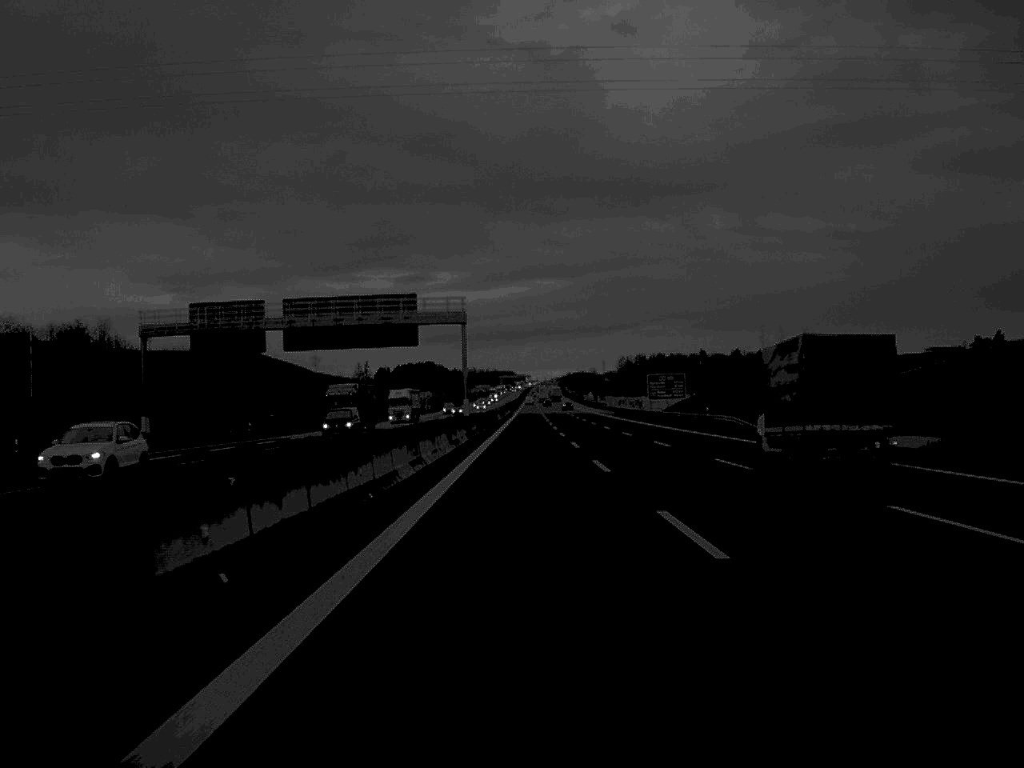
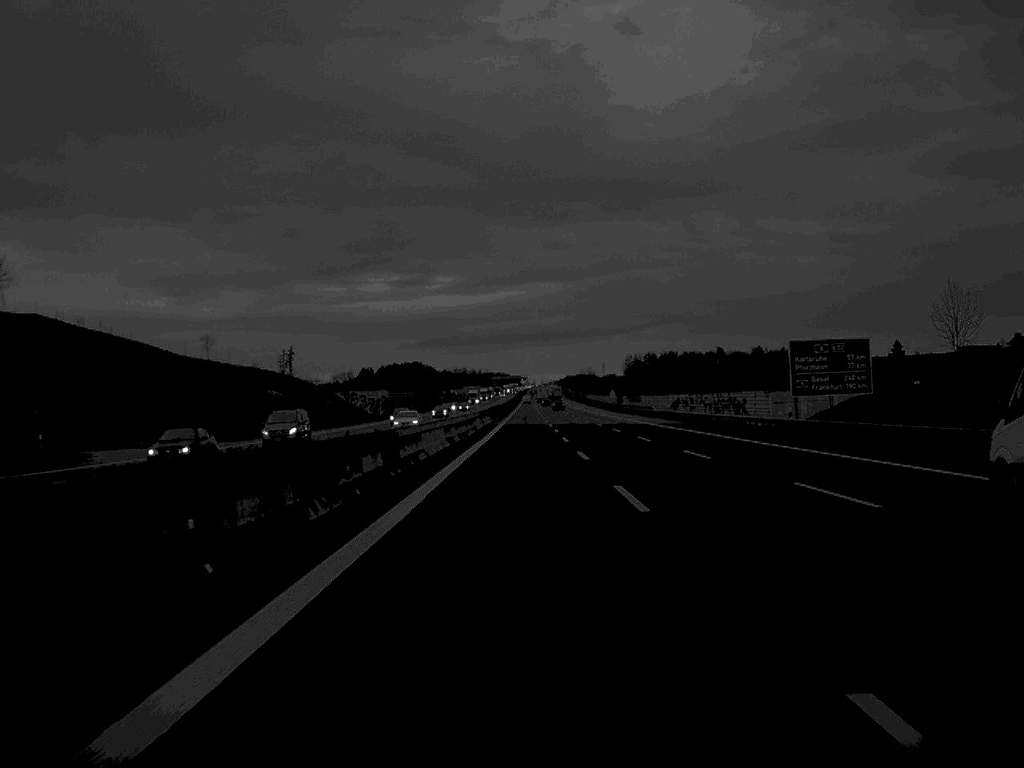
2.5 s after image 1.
(+0.1, +83.8) m; 0°
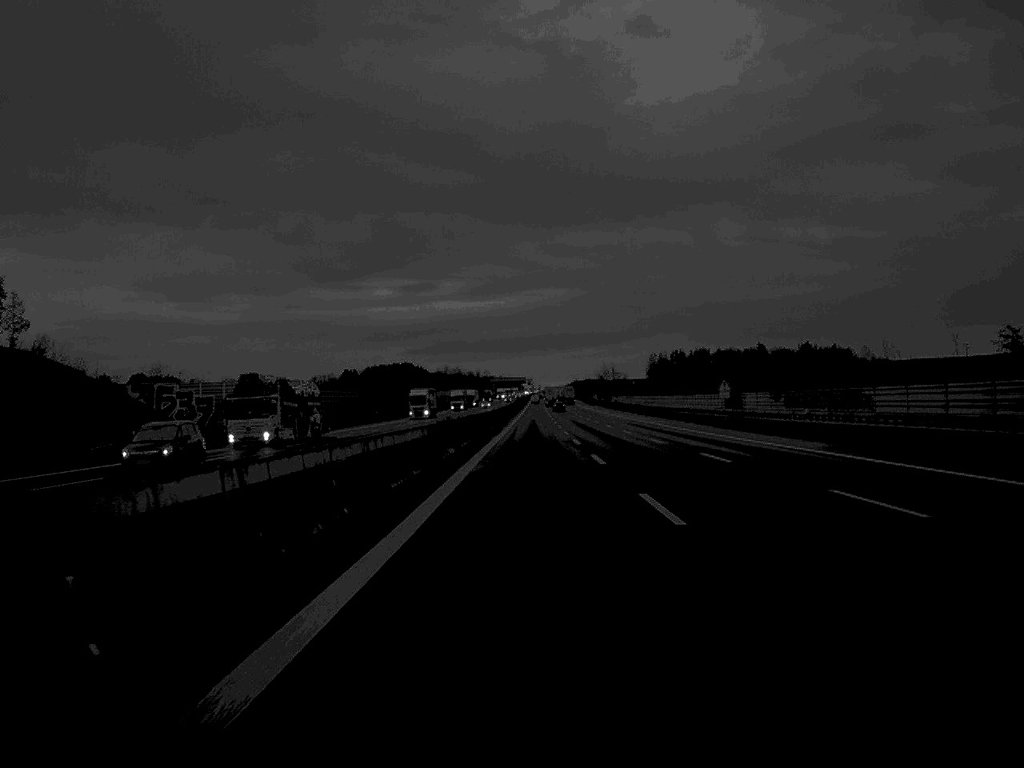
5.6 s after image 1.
(-0.3, +109.2) m; 0°
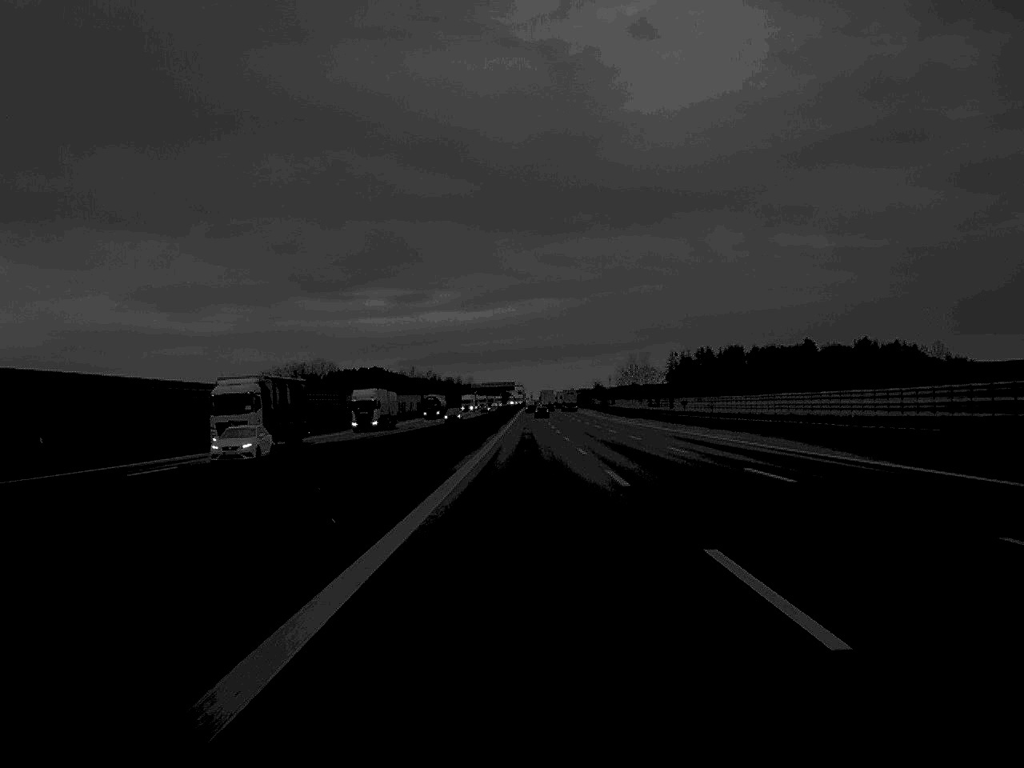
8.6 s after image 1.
(+0.6, +117.0) m; 0°
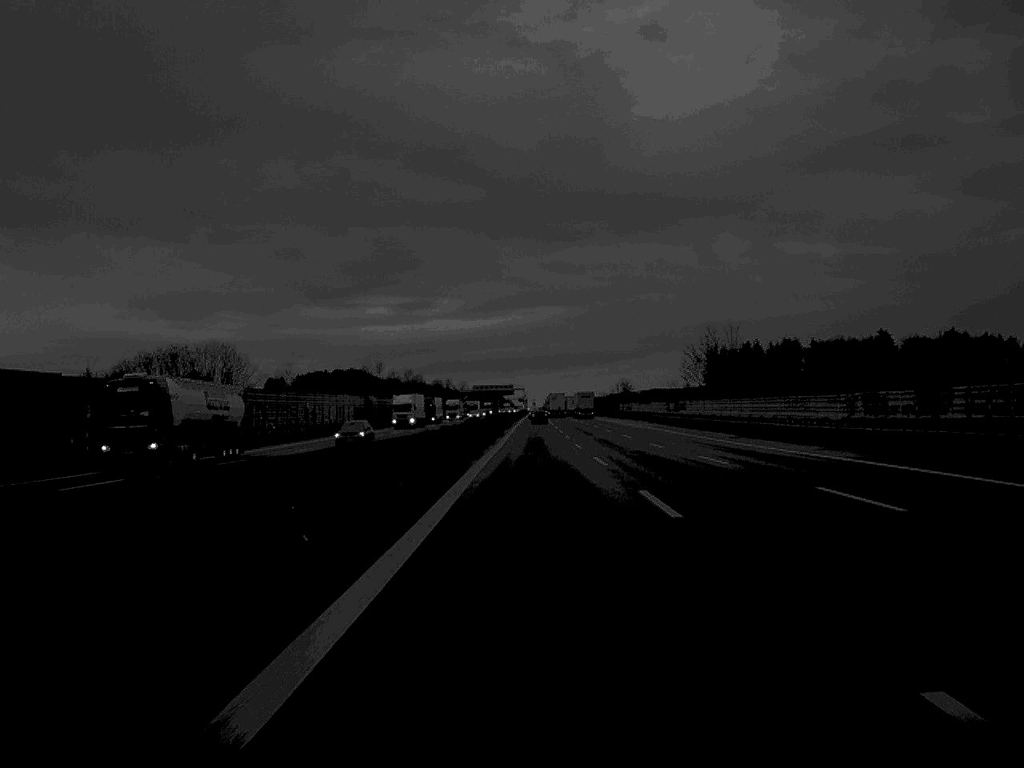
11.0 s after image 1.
(-0.1, +97.1) m; 0°
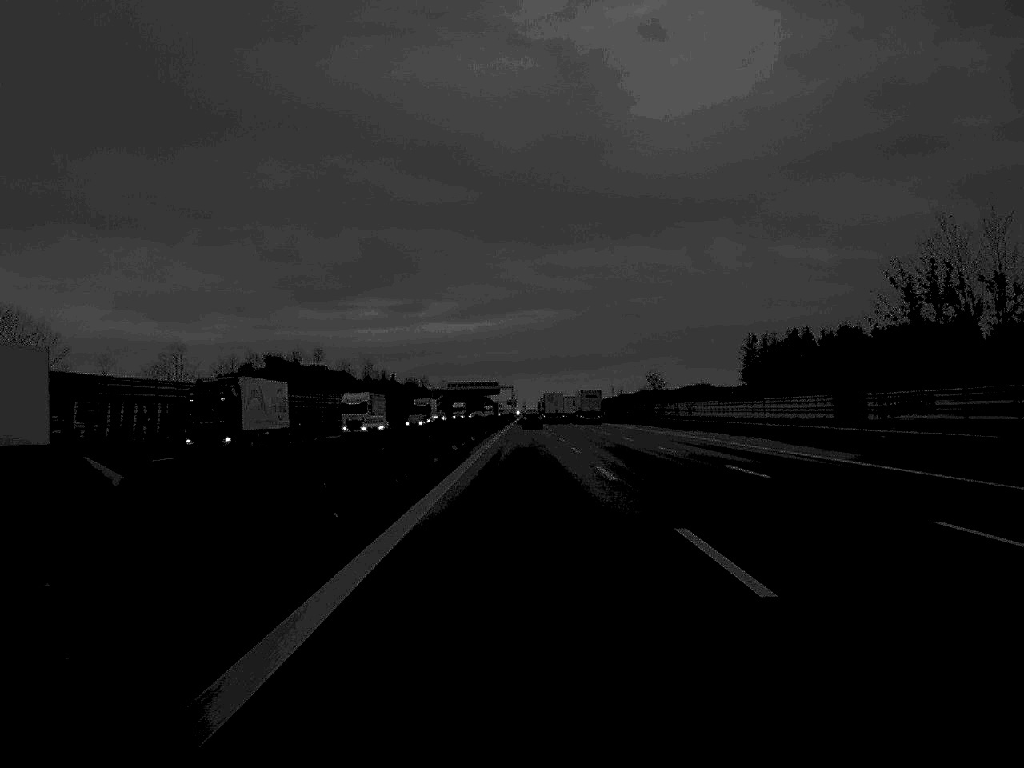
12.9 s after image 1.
(+0.4, +80.2) m; 0°
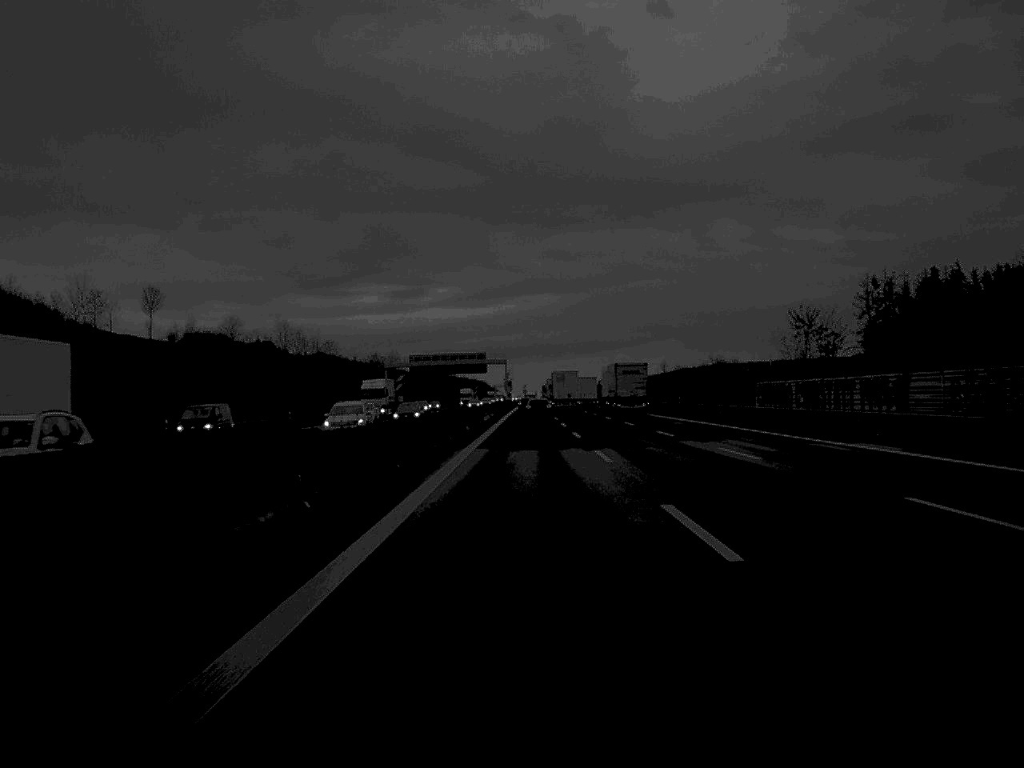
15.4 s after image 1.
(0.0, +106.0) m; 0°
